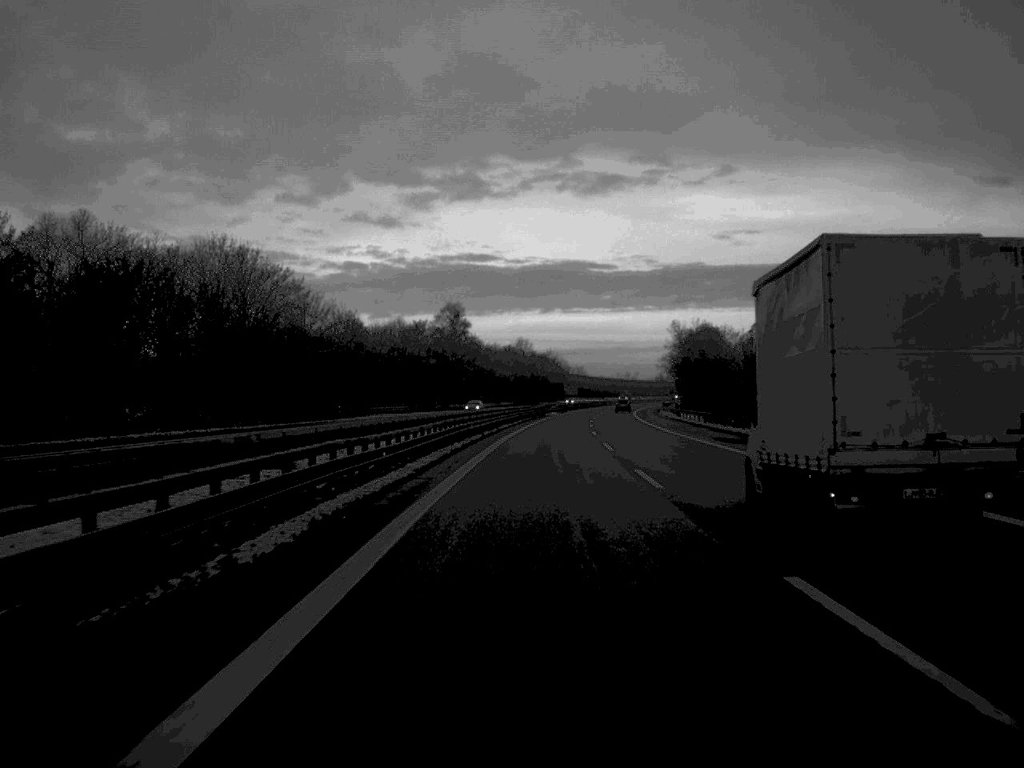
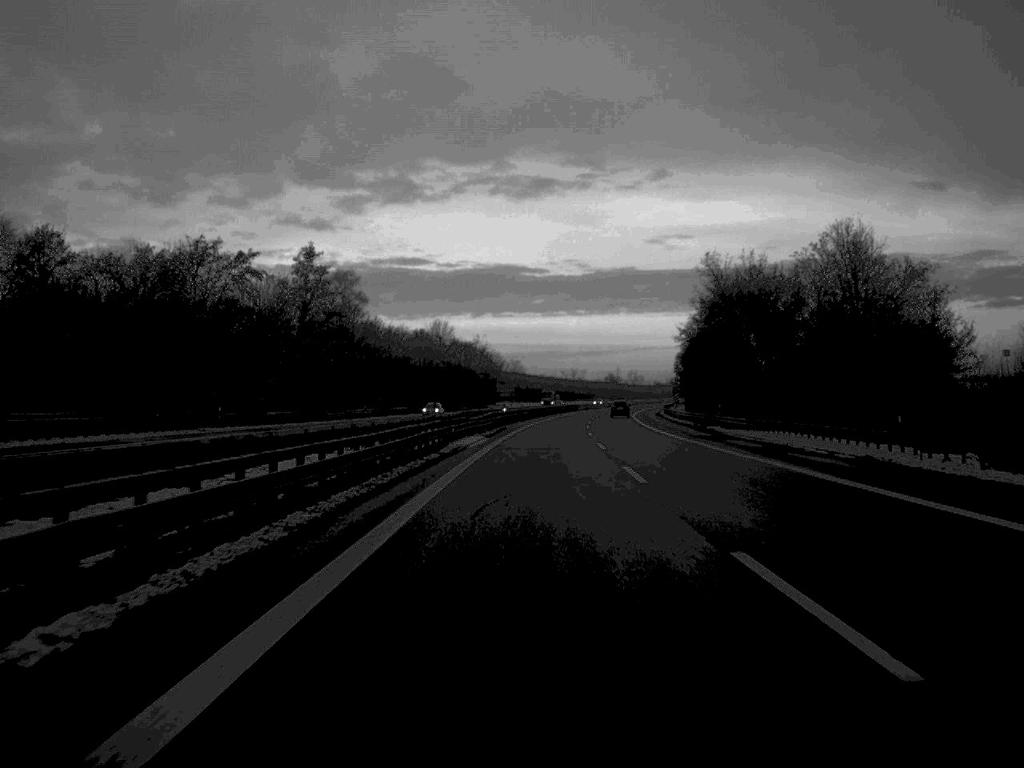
(+2.4, +87.5) m; +3°
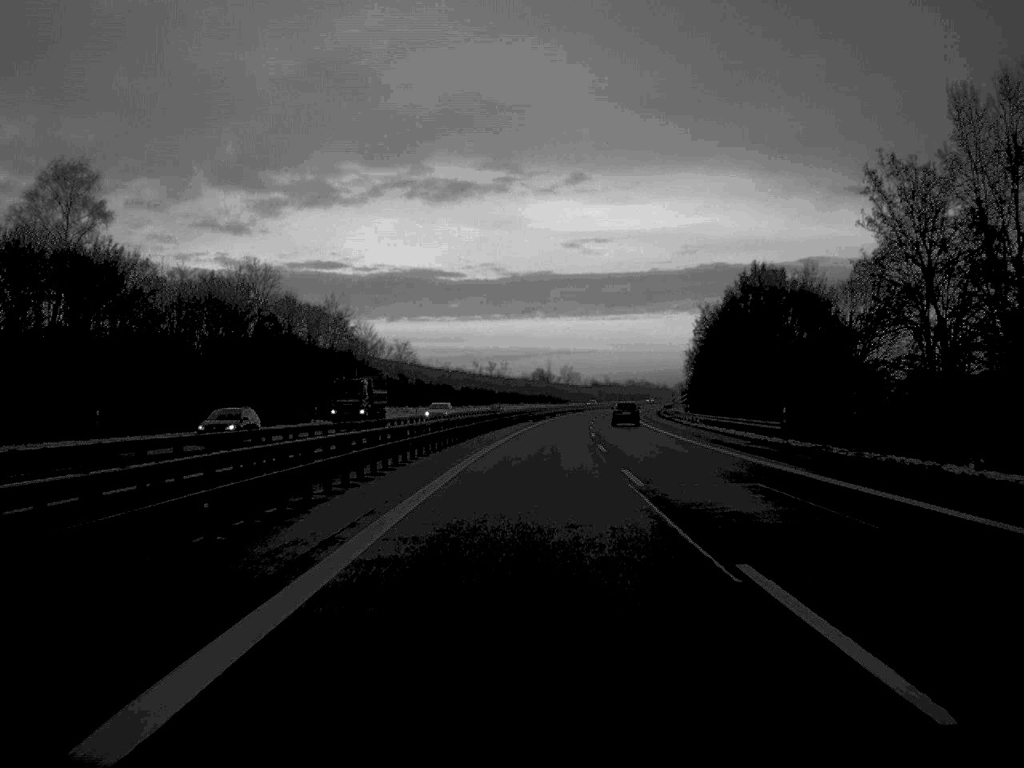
(+3.6, +108.4) m; +4°
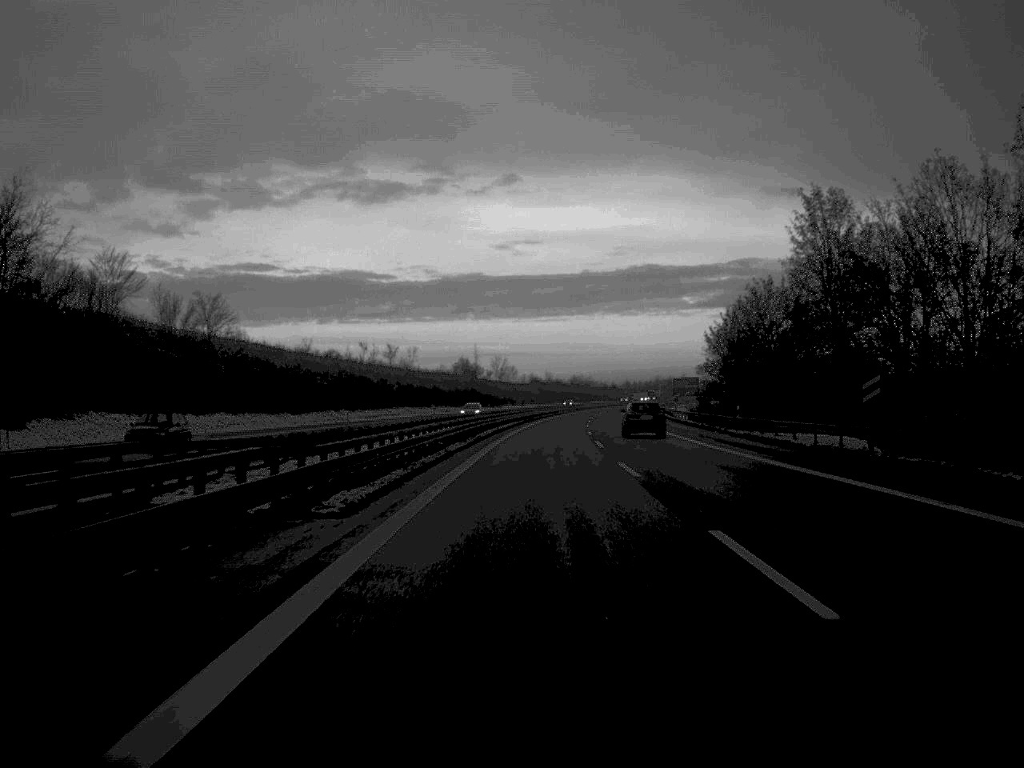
(+2.3, +86.2) m; +3°
